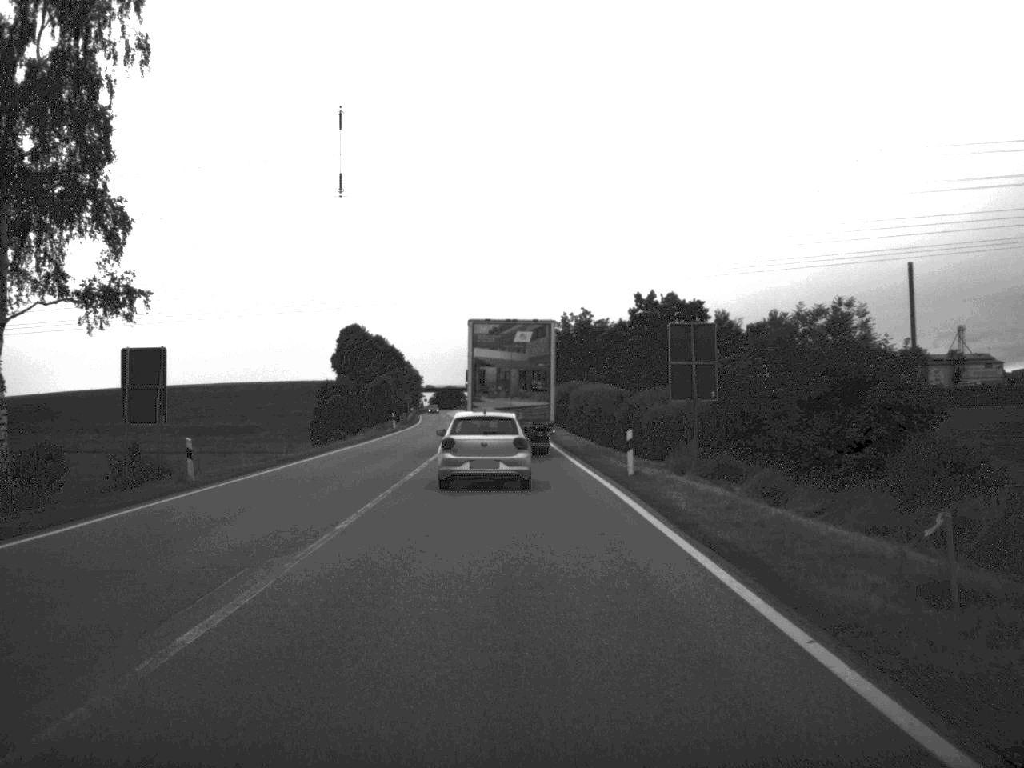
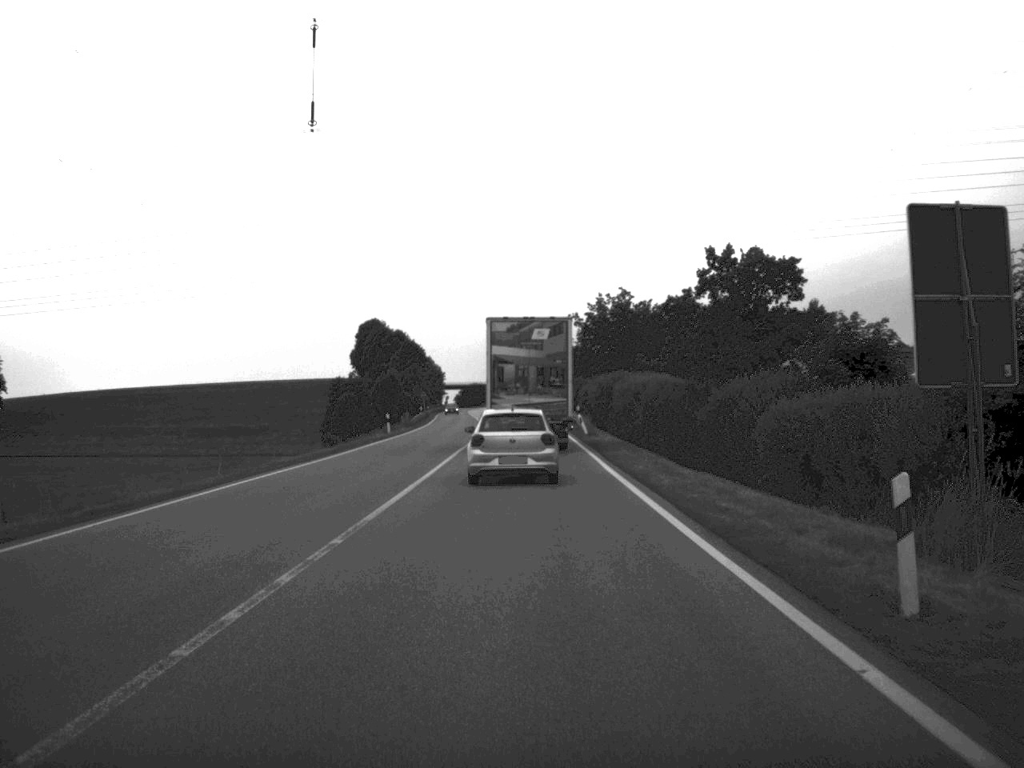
(-0.2, +19.1) m; -1°
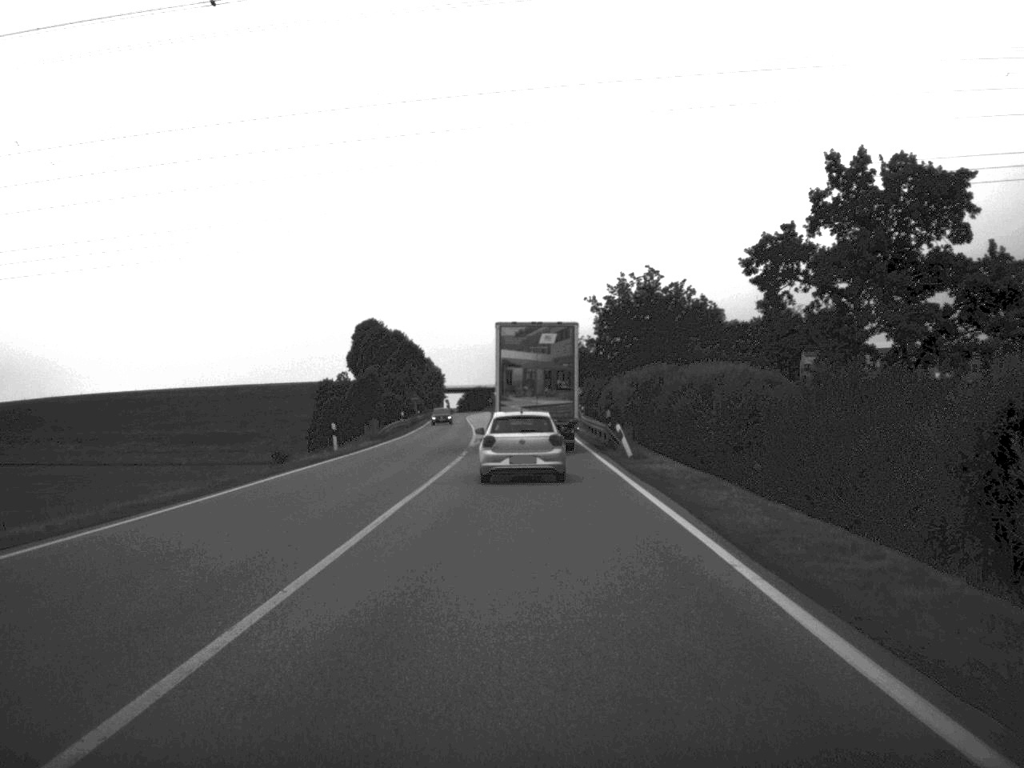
(-0.1, +20.8) m; 0°
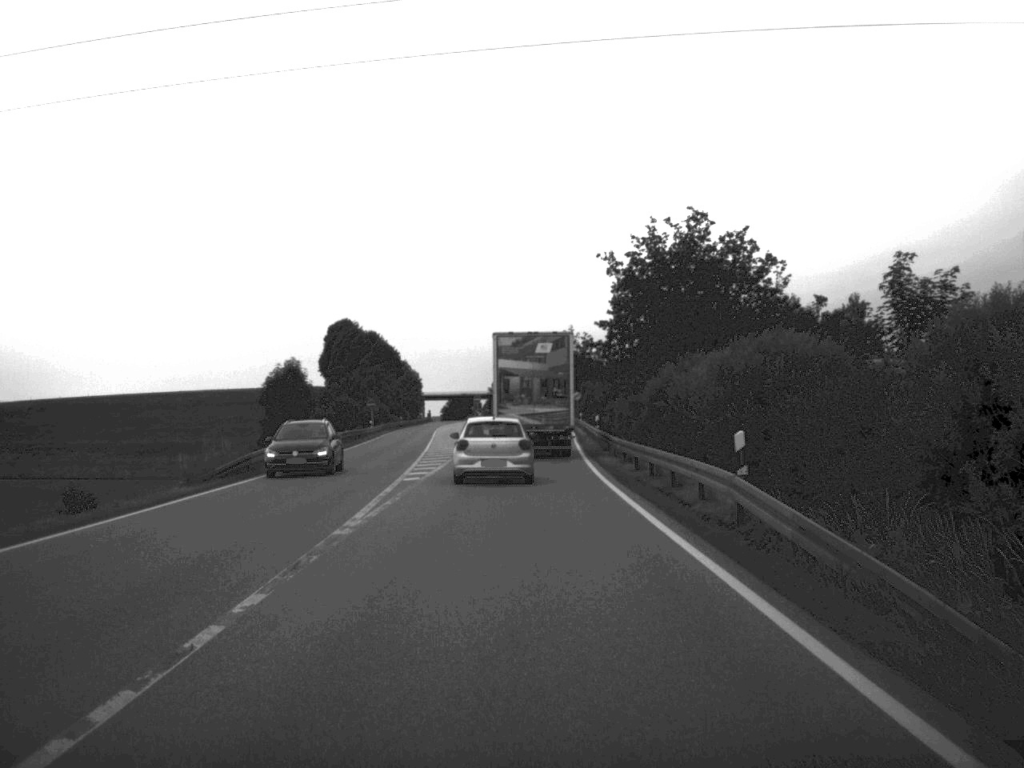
(+0.1, +30.8) m; 0°
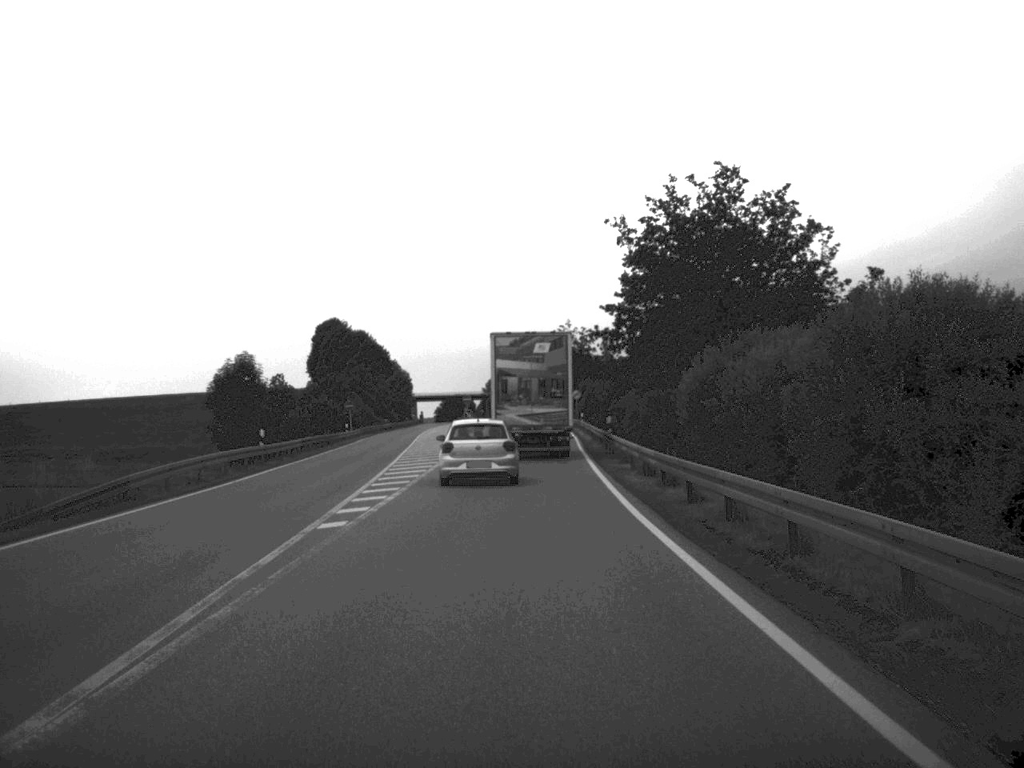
(0.0, +11.4) m; 0°
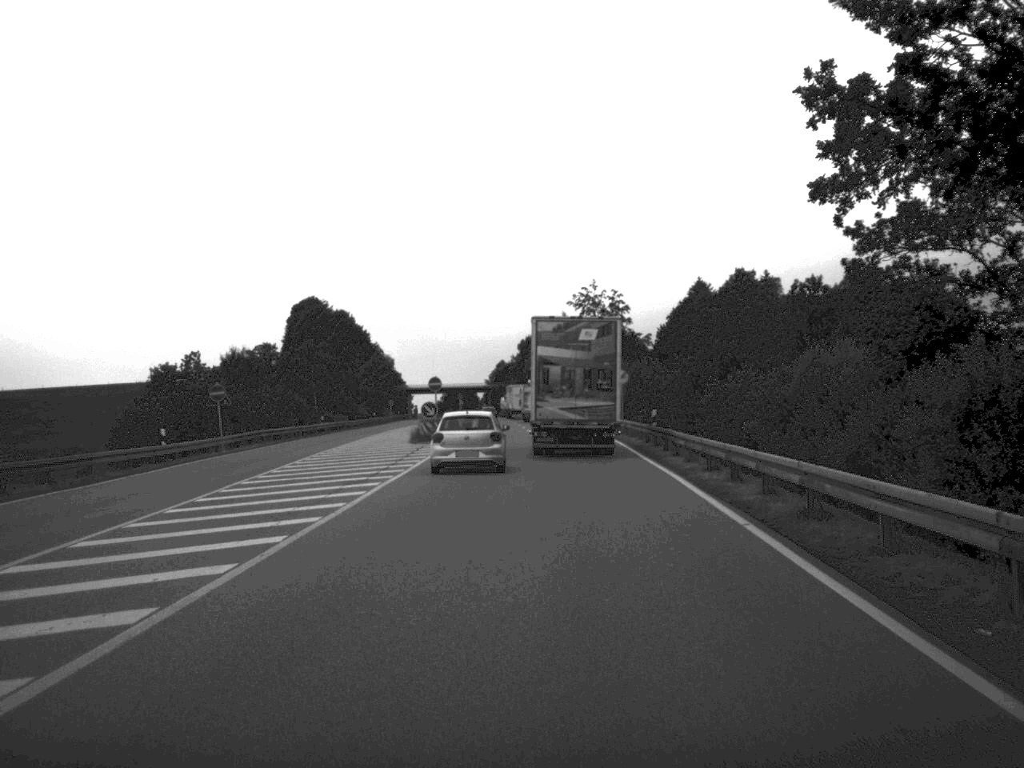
(-0.2, +47.9) m; 0°
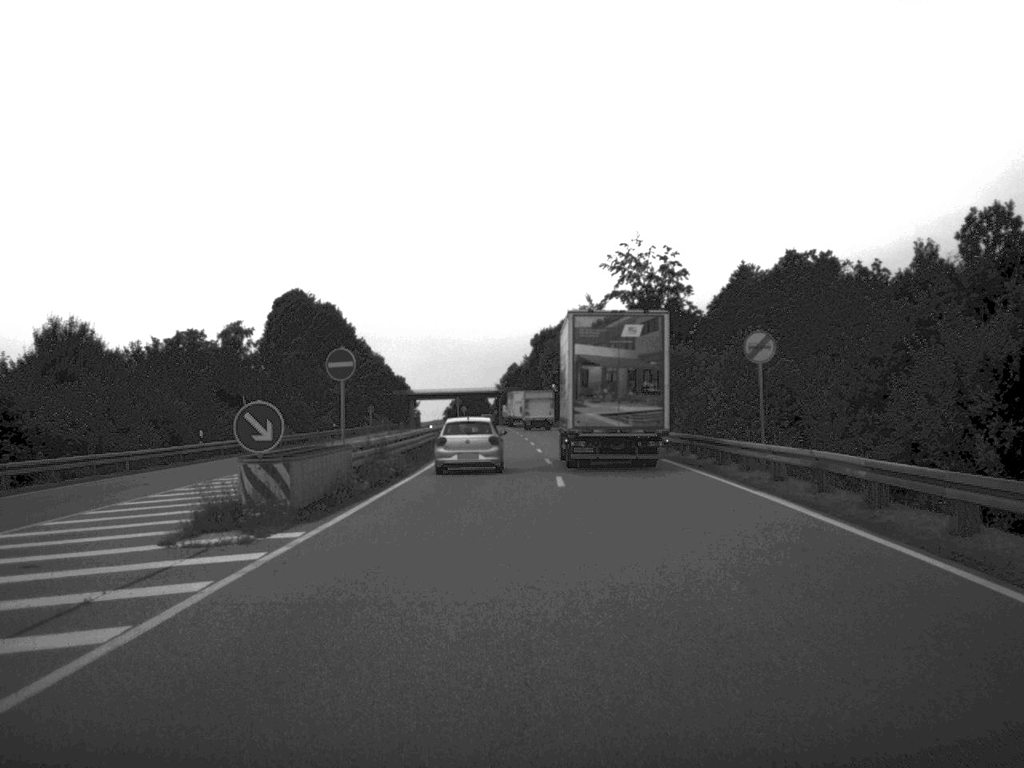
(-0.2, +38.0) m; -1°
